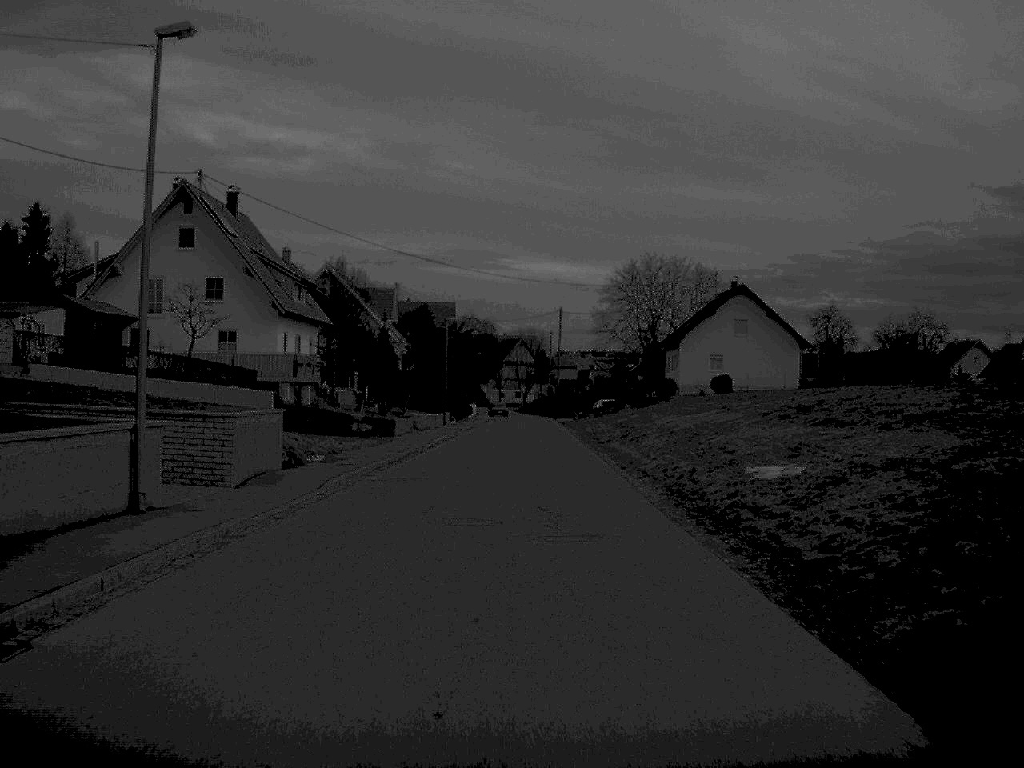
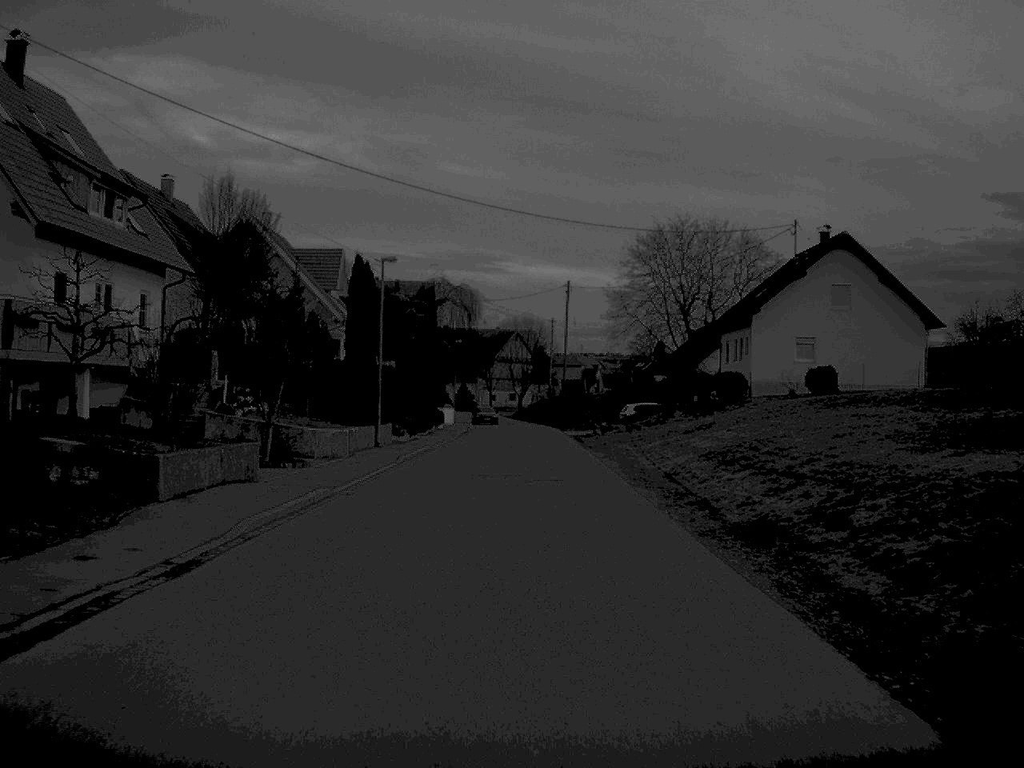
(+0.1, +31.5) m; 0°
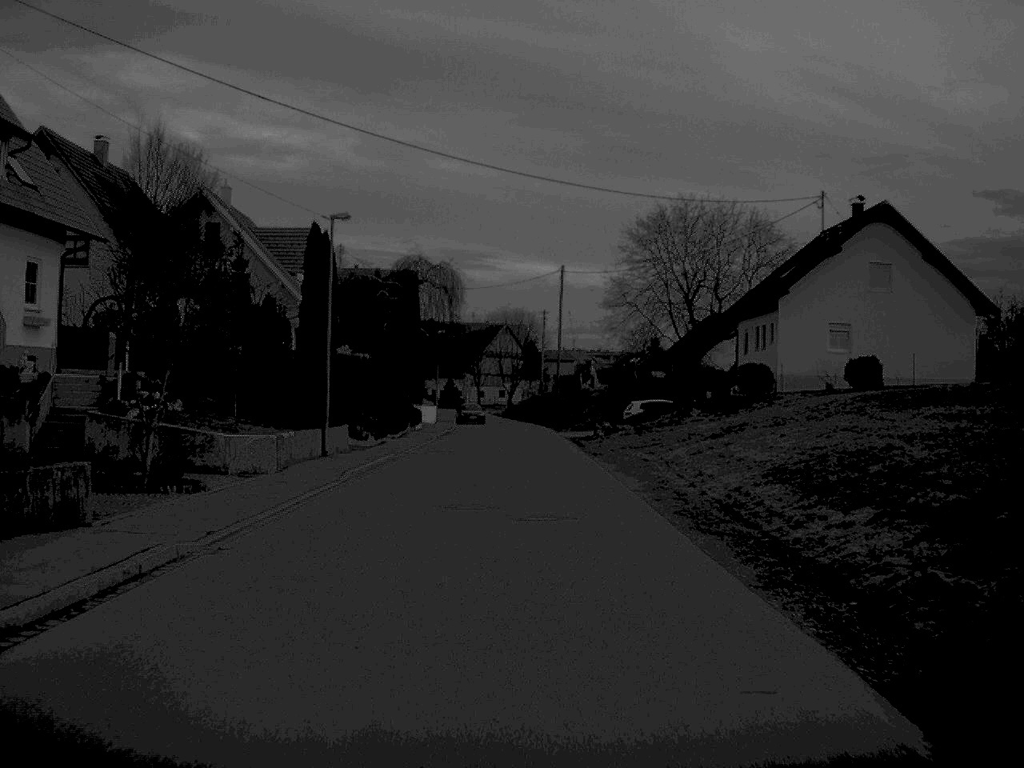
(0.0, +9.0) m; 0°
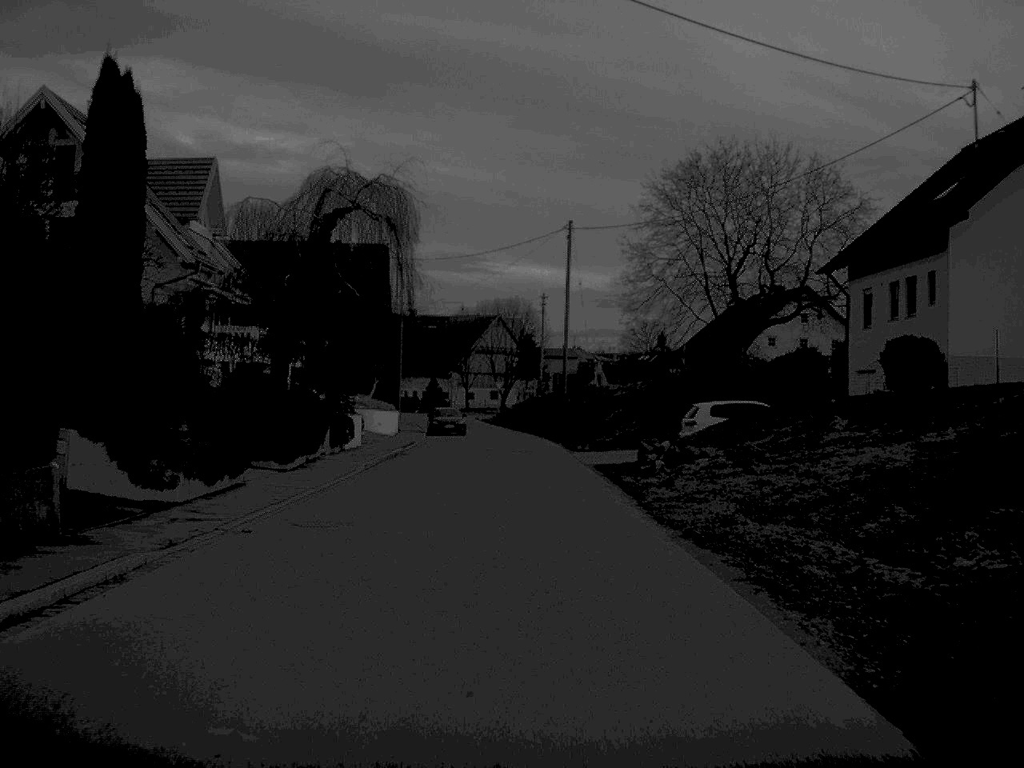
(+0.1, +22.9) m; 0°
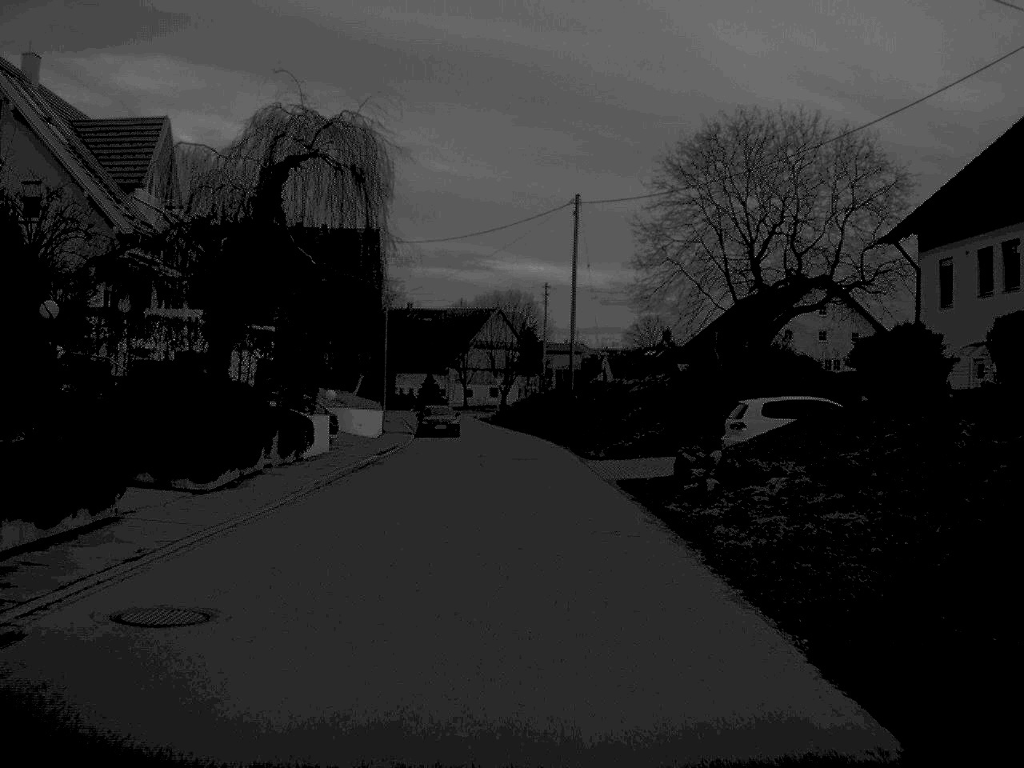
(0.0, +7.5) m; 0°
